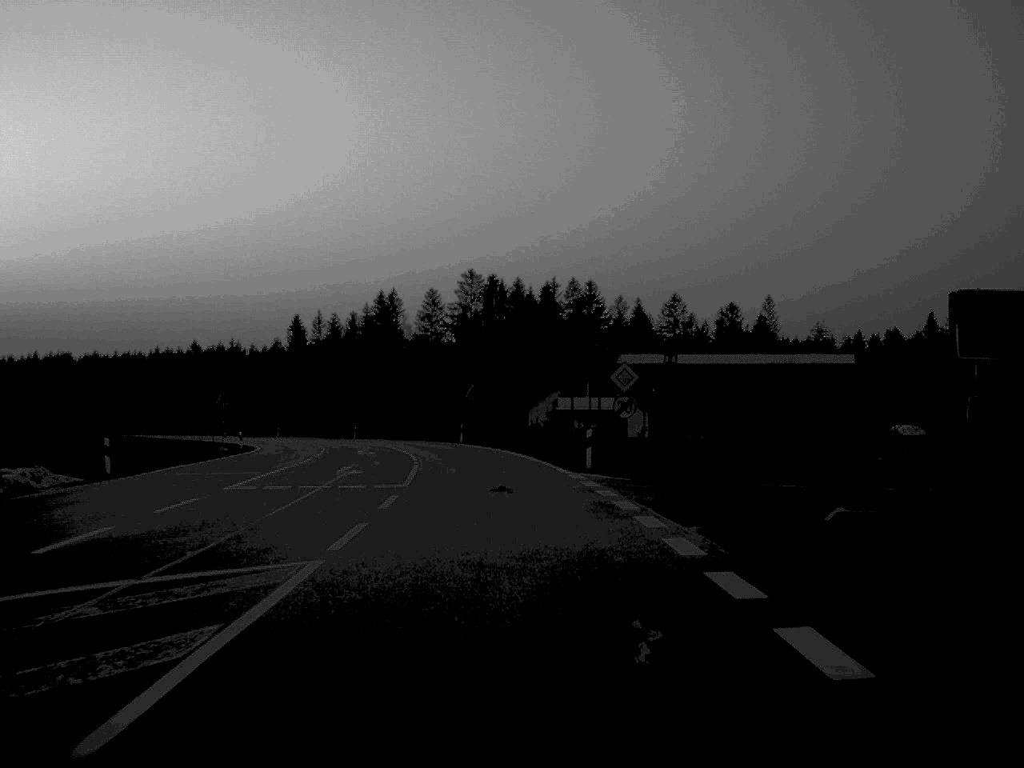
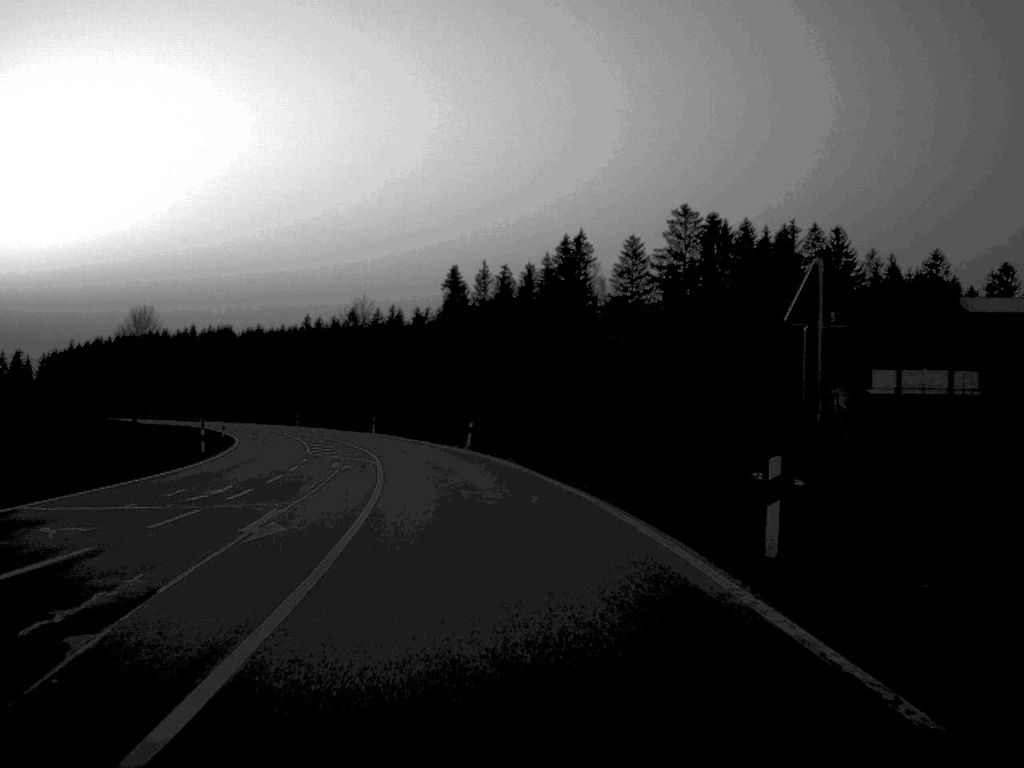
(-3.7, +56.1) m; -9°
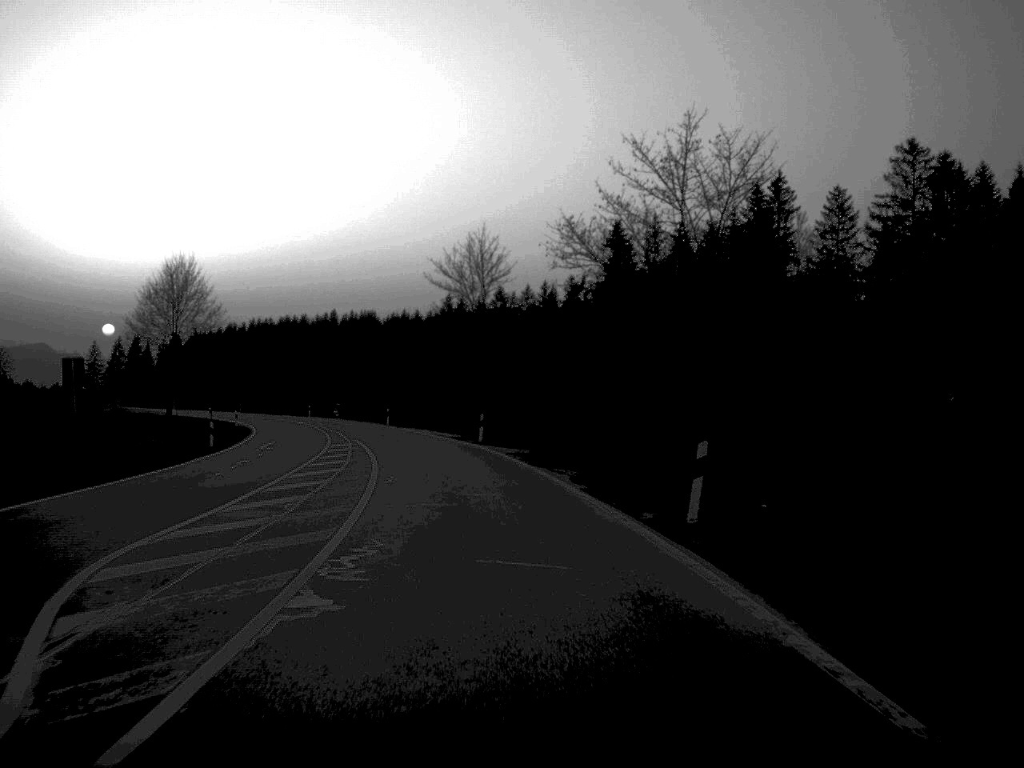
(-2.3, +37.1) m; -7°
